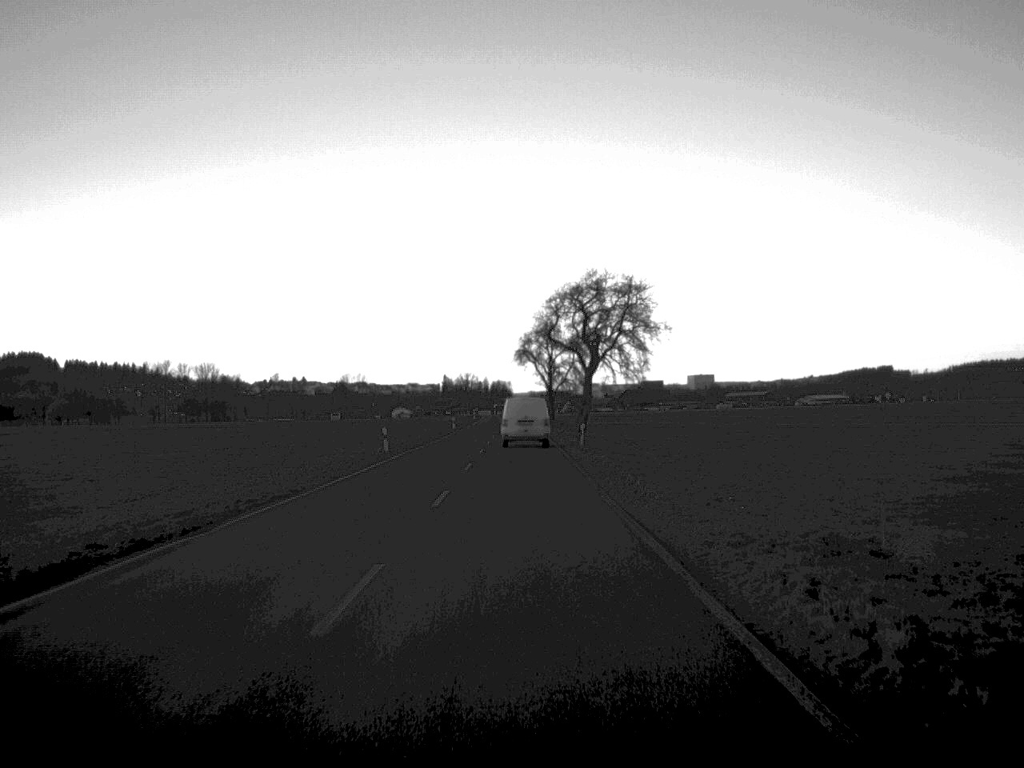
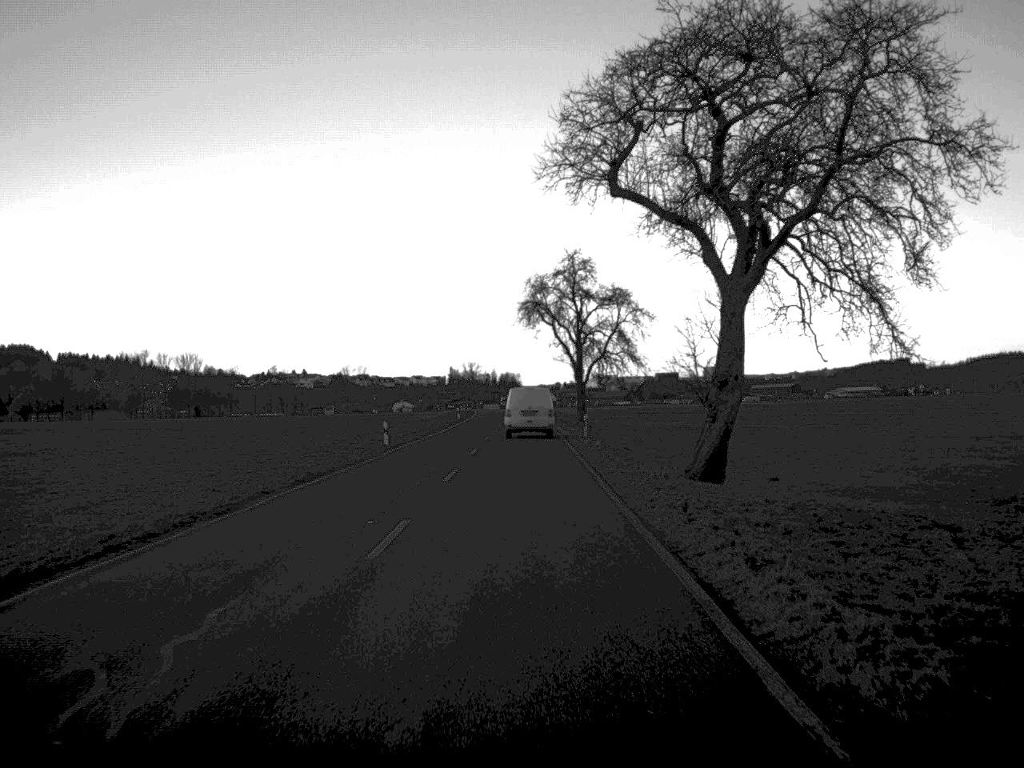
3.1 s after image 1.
(-0.2, +55.6) m; -1°
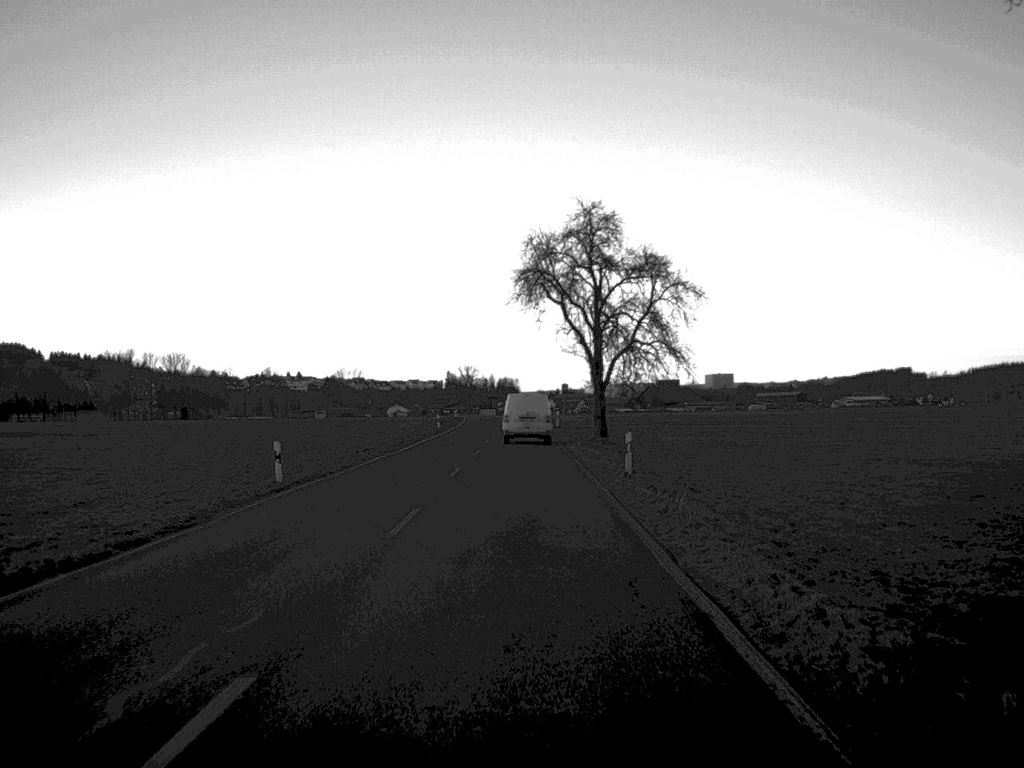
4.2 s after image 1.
(0.0, +21.5) m; 0°
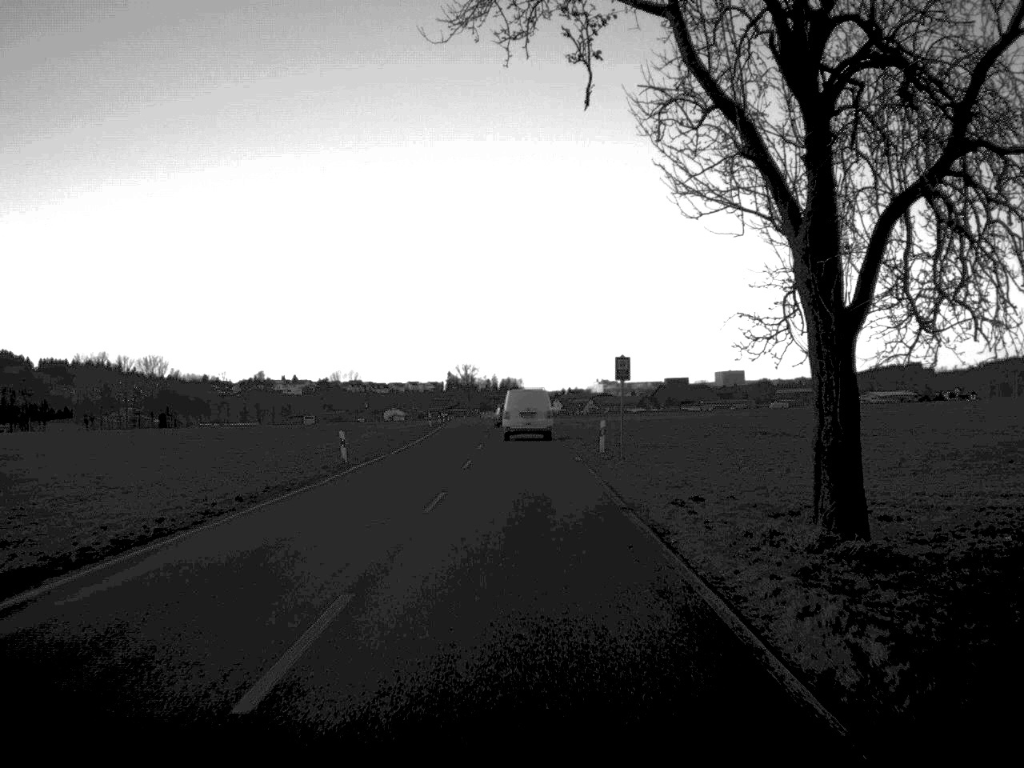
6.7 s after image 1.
(-0.2, +44.4) m; 0°
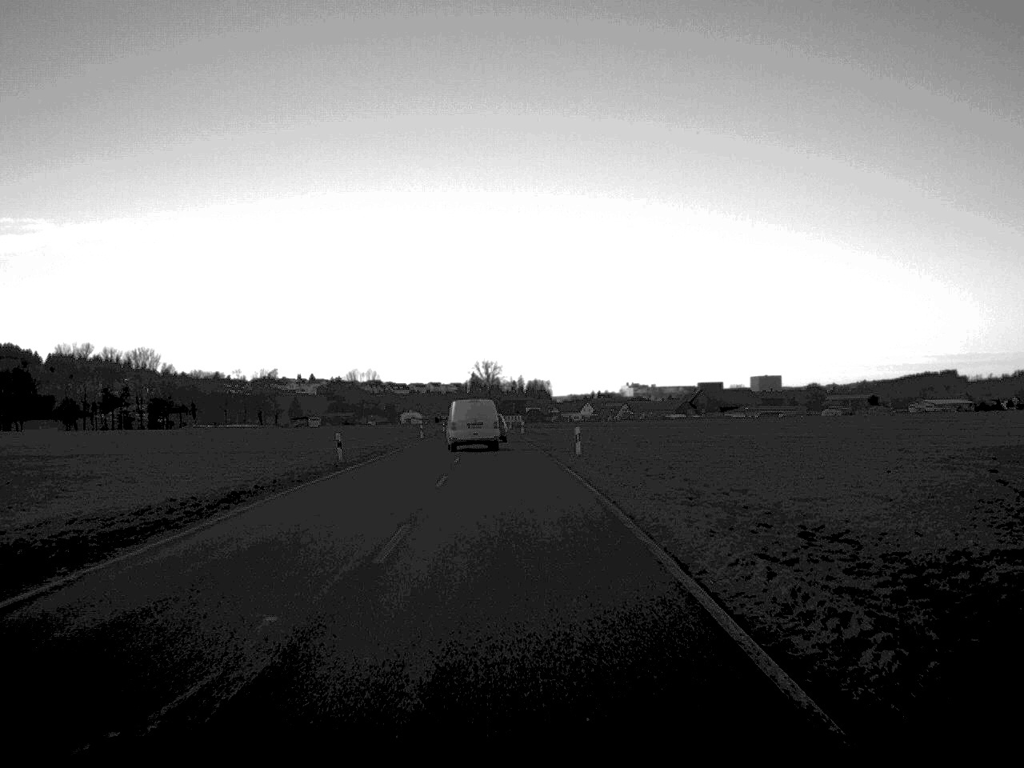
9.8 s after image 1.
(-0.4, +53.5) m; -1°
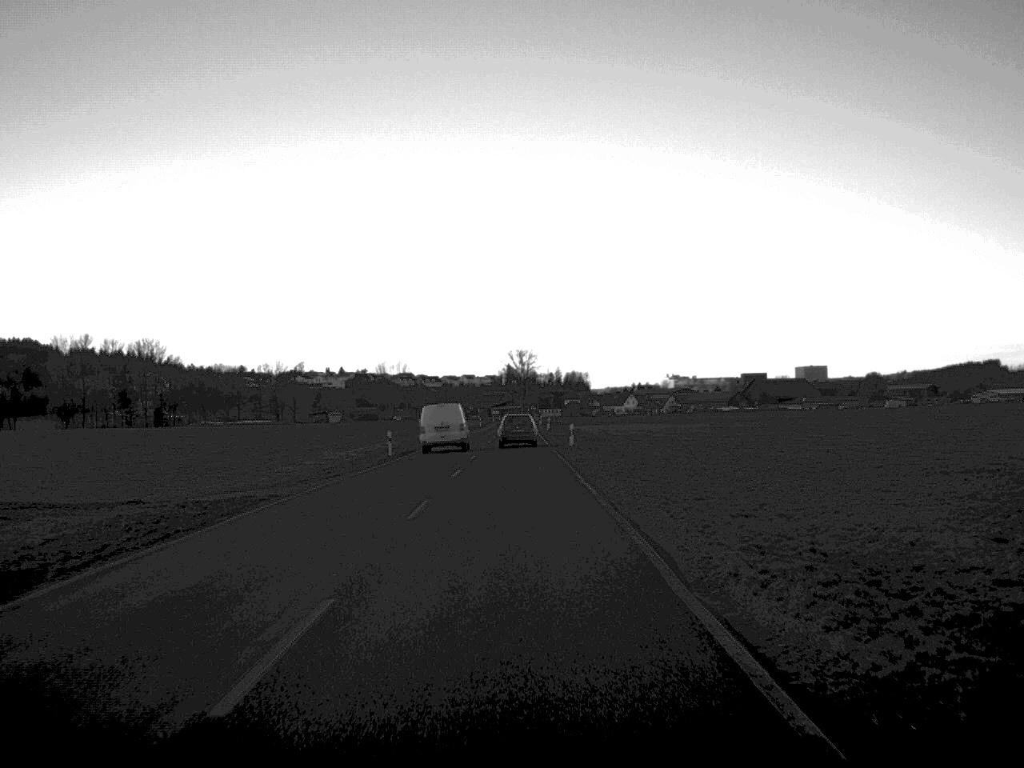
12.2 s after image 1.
(-0.6, +41.9) m; -2°
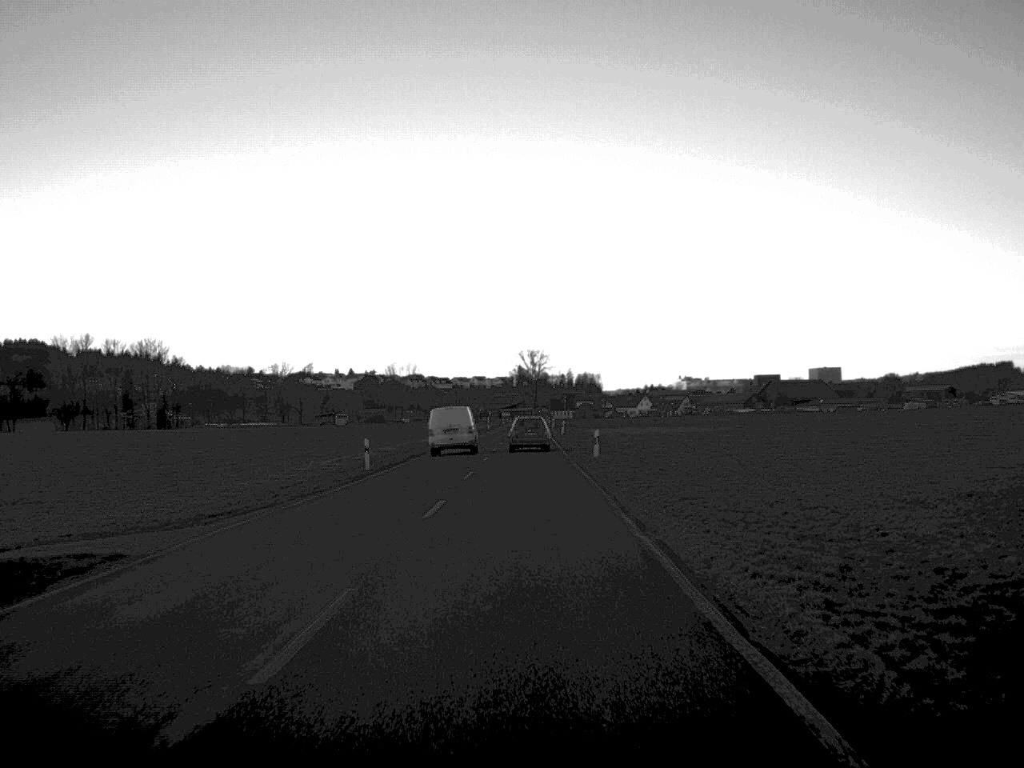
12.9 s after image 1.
(-0.1, +11.0) m; -1°
